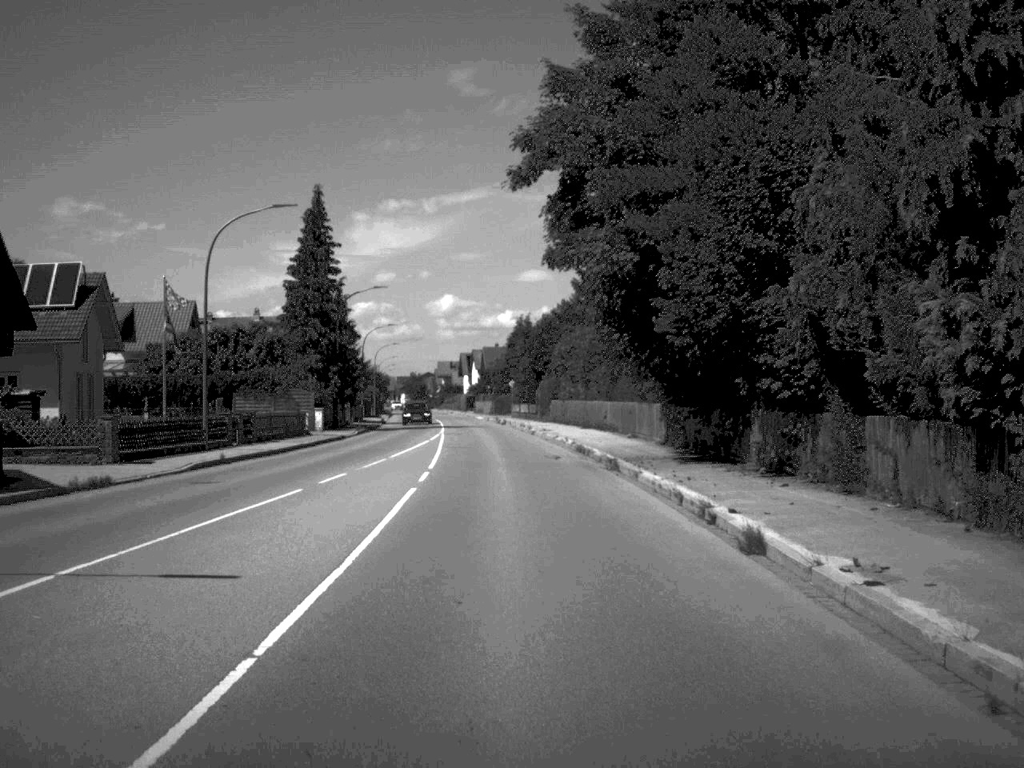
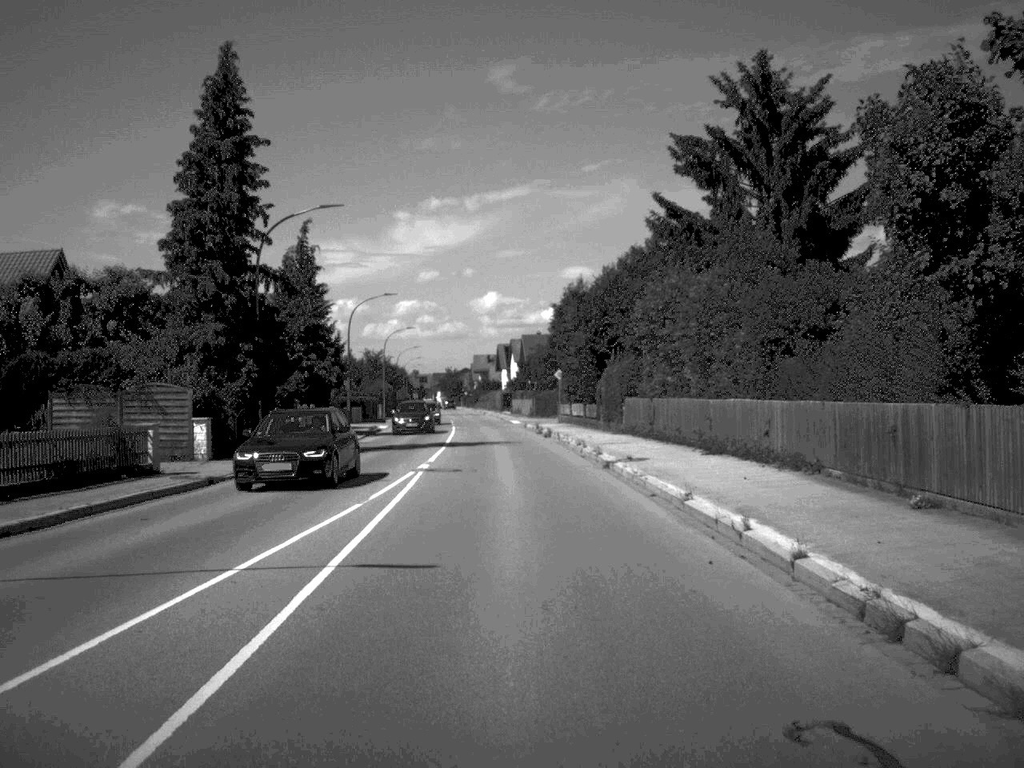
(-0.5, +27.7) m; -2°
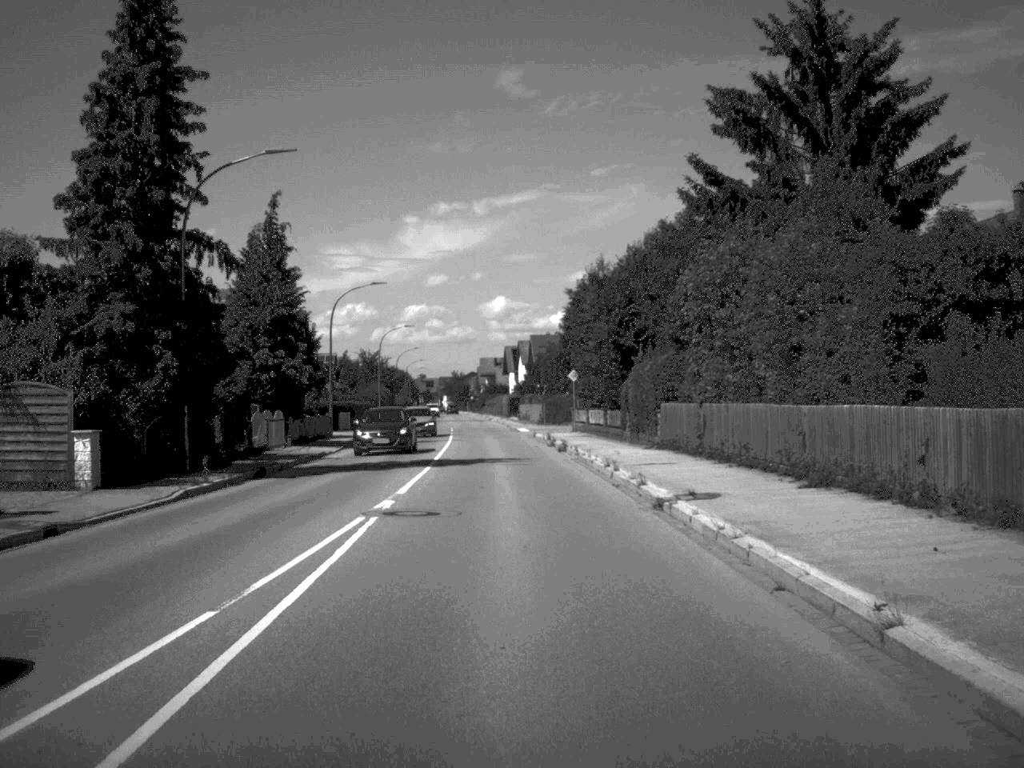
(0.0, +9.1) m; 0°
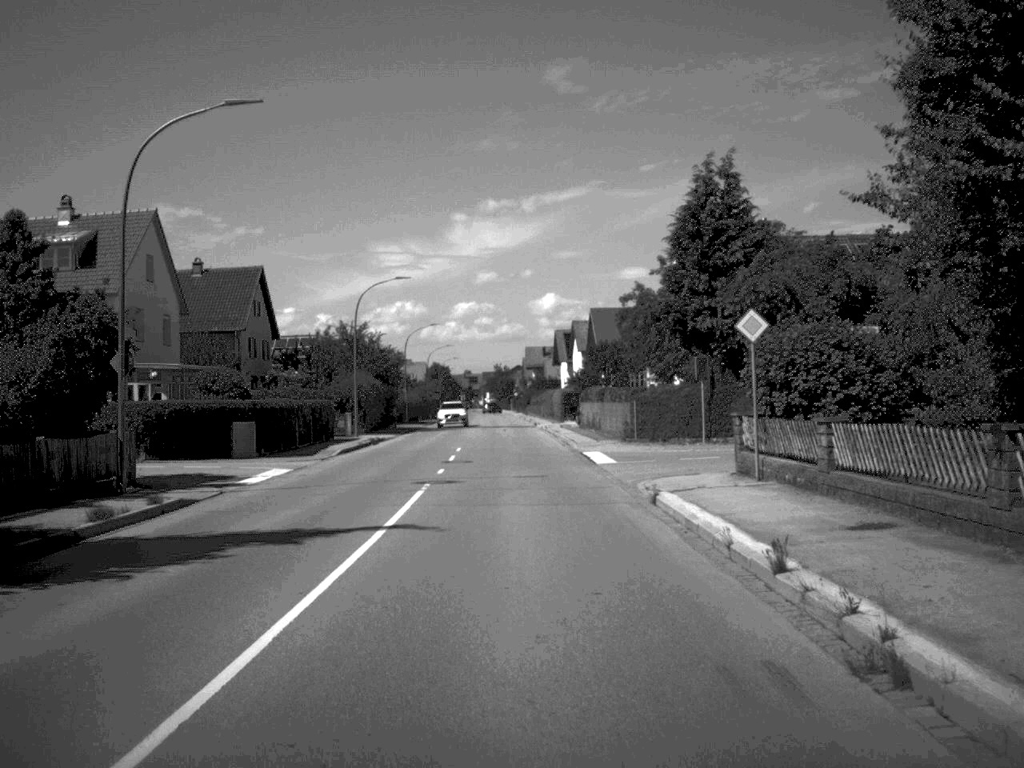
(-0.8, +36.6) m; -2°
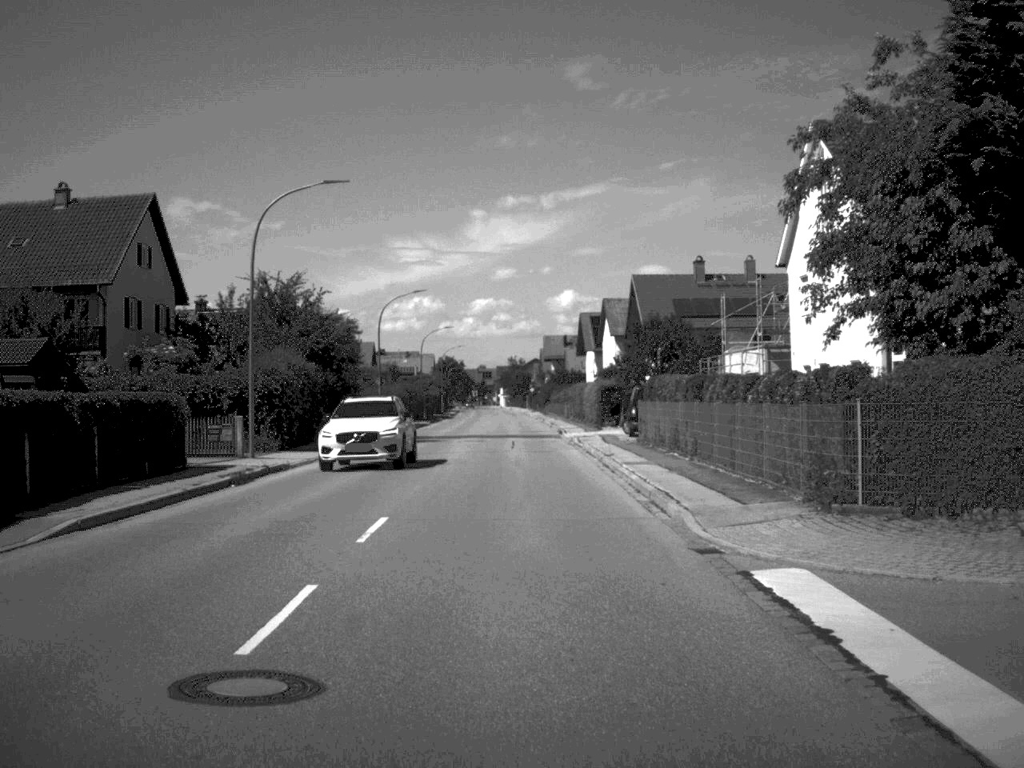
(-0.2, +25.9) m; -1°
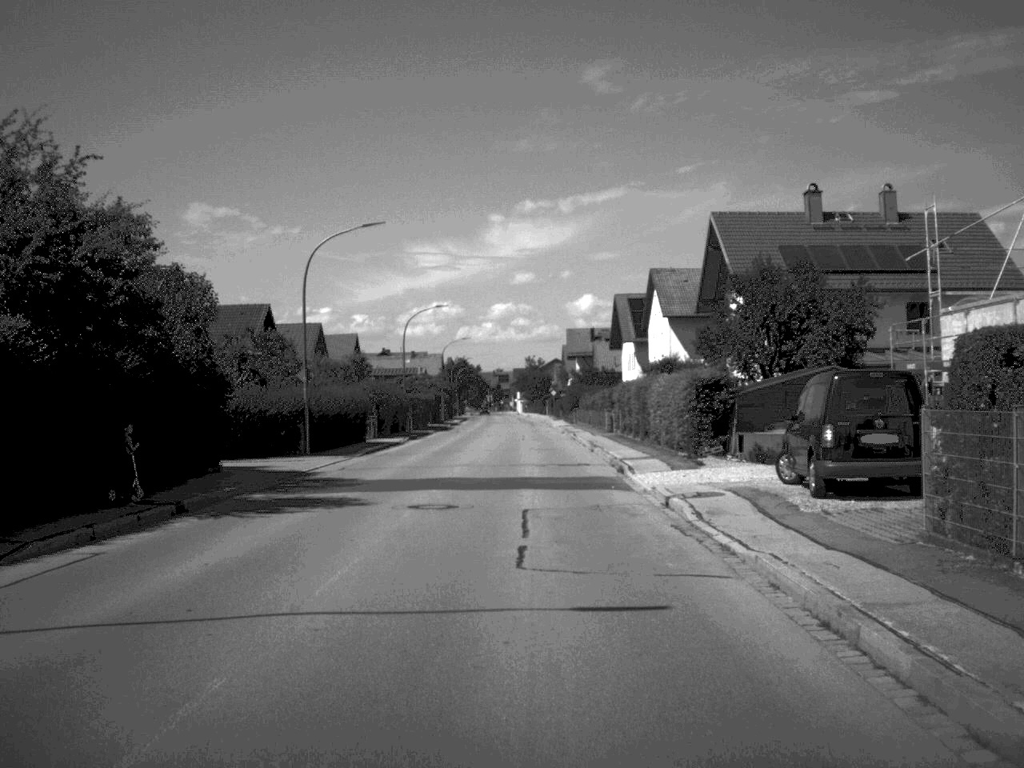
(-0.2, +27.1) m; -1°
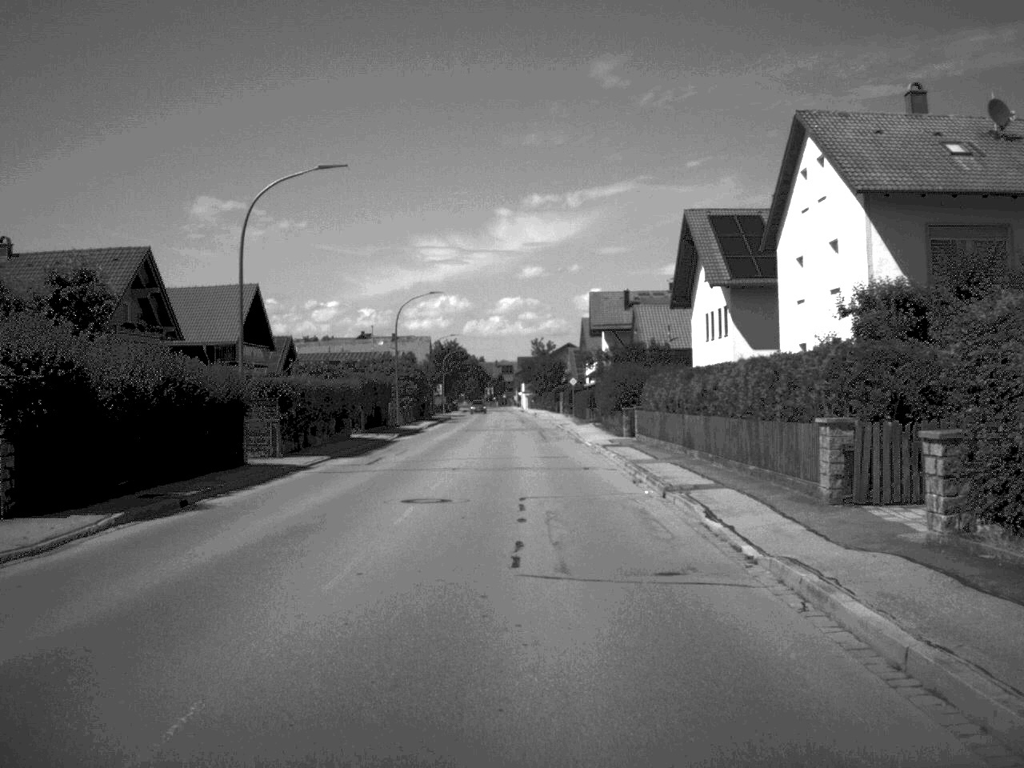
(-0.1, +42.6) m; -1°
